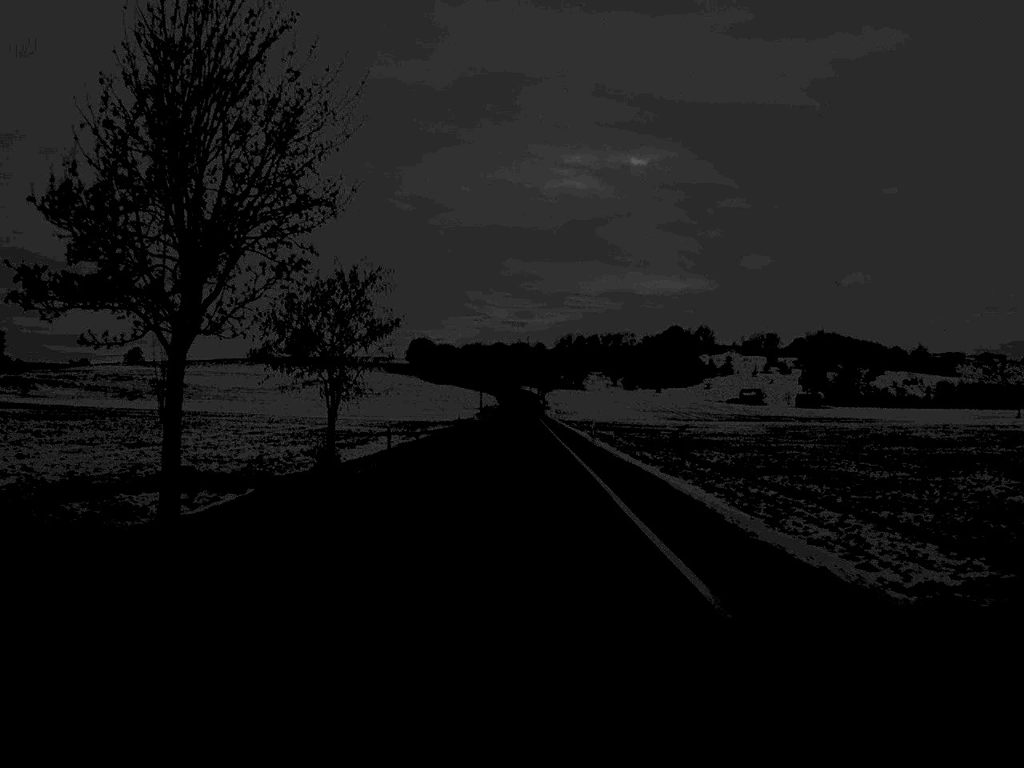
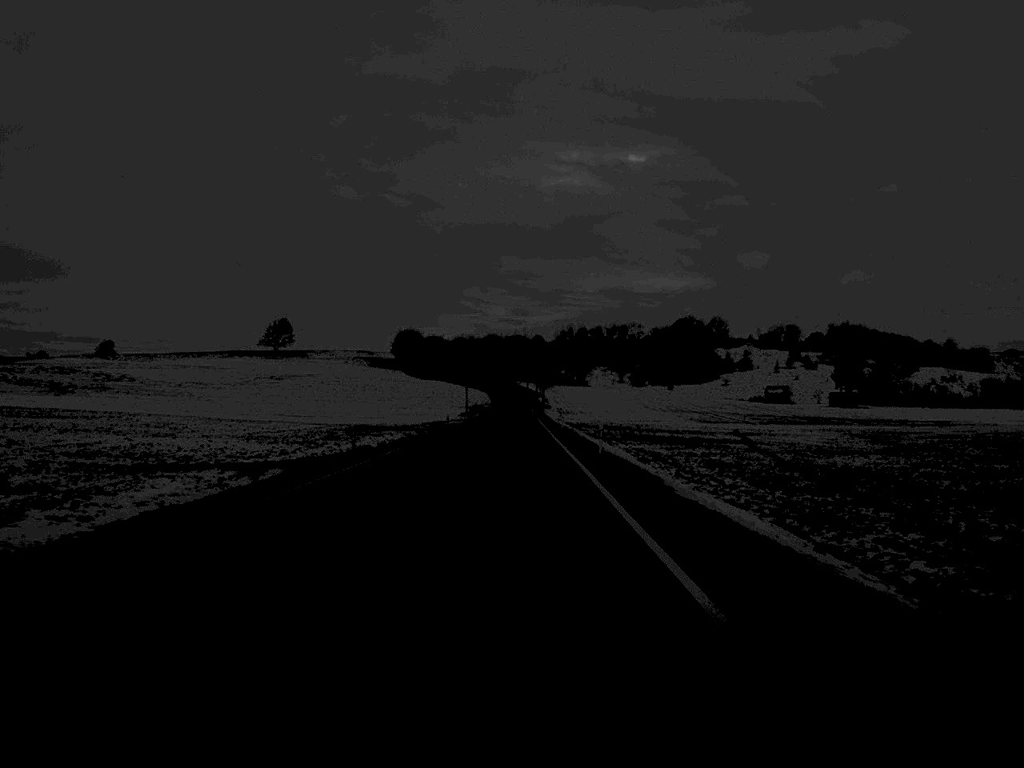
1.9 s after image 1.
(+0.2, +56.6) m; 0°
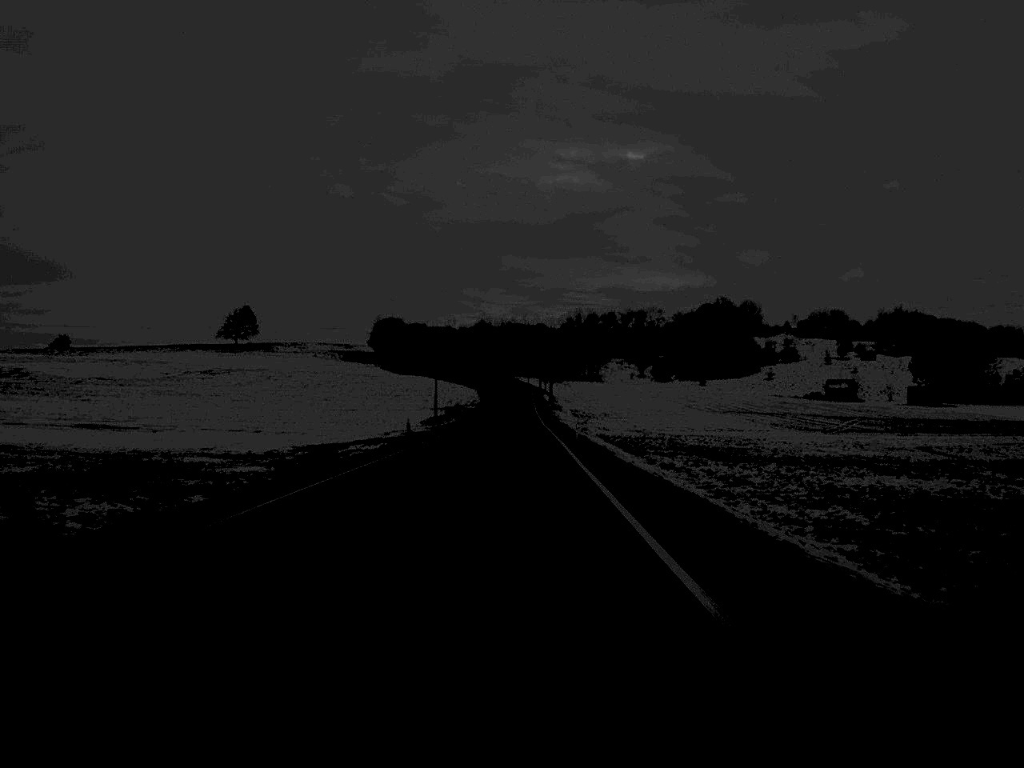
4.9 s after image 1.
(0.0, +86.2) m; 0°
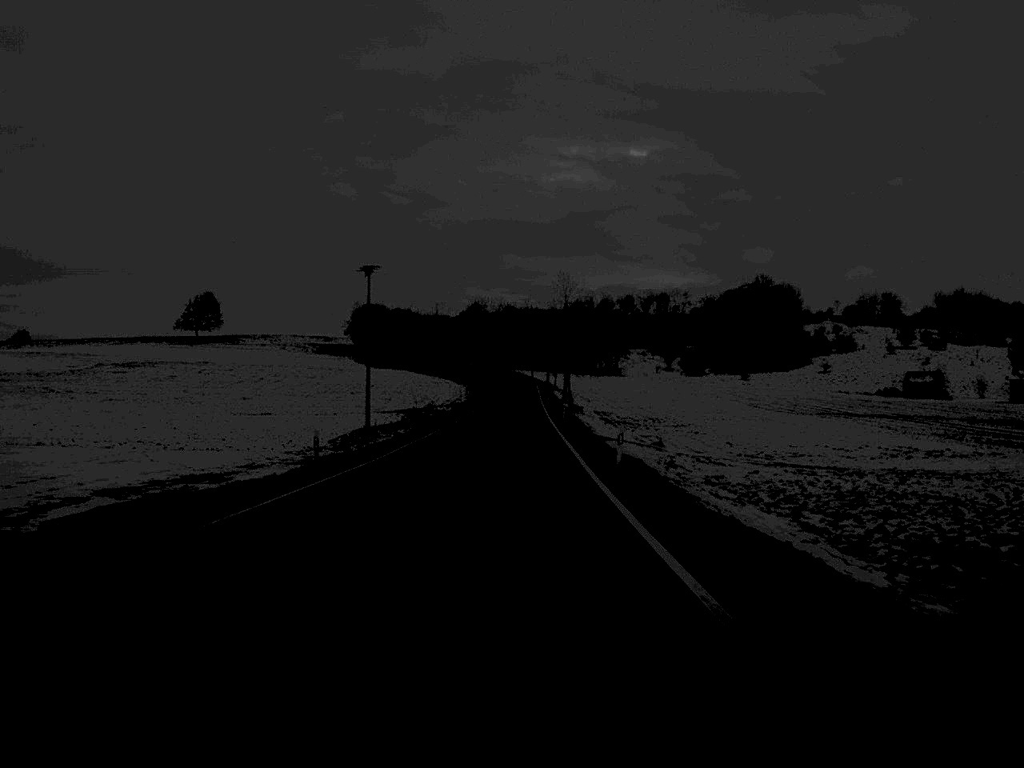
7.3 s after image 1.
(0.0, +70.4) m; 0°
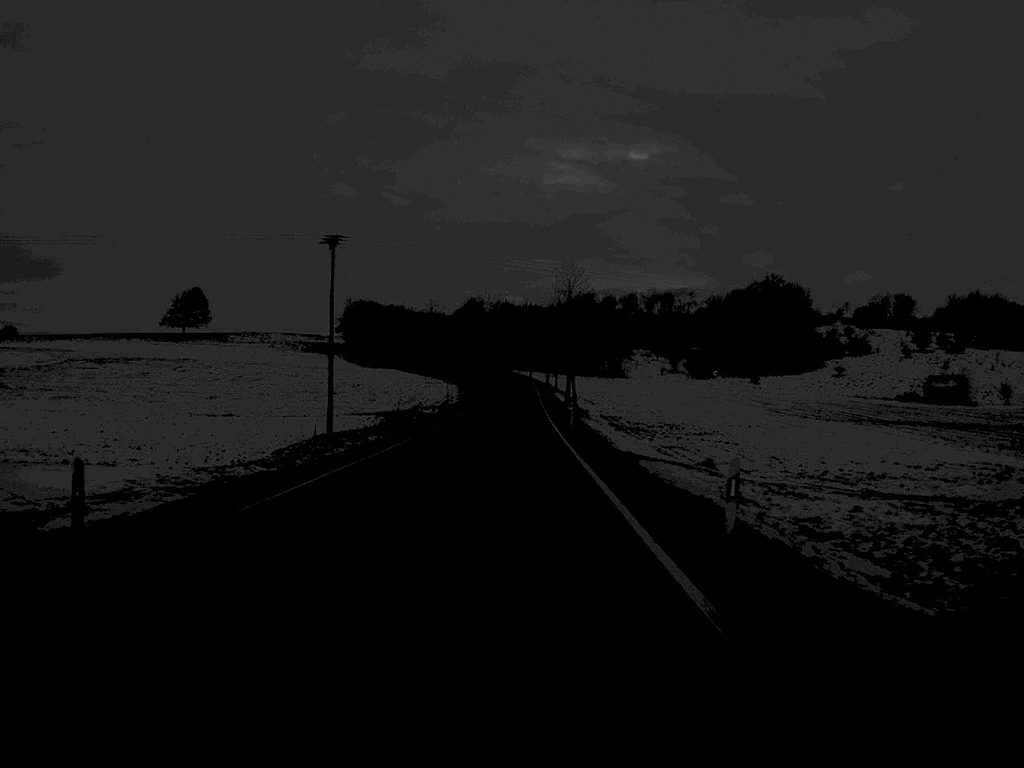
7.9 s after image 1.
(0.0, +16.5) m; 0°
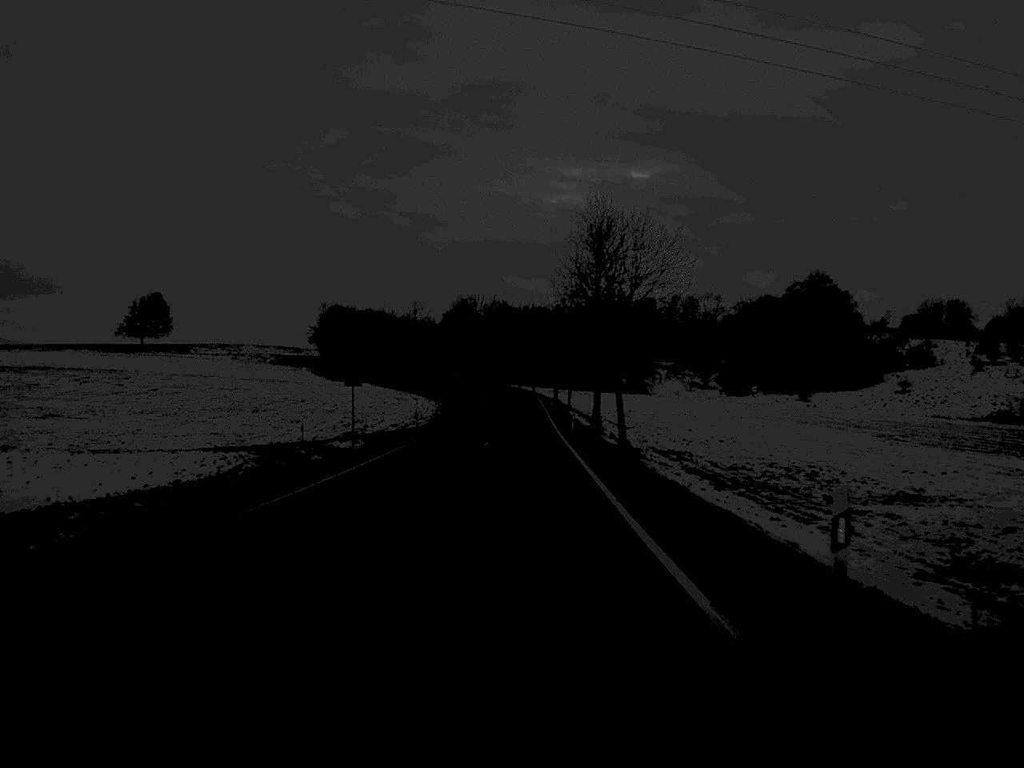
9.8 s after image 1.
(0.0, +53.1) m; 0°
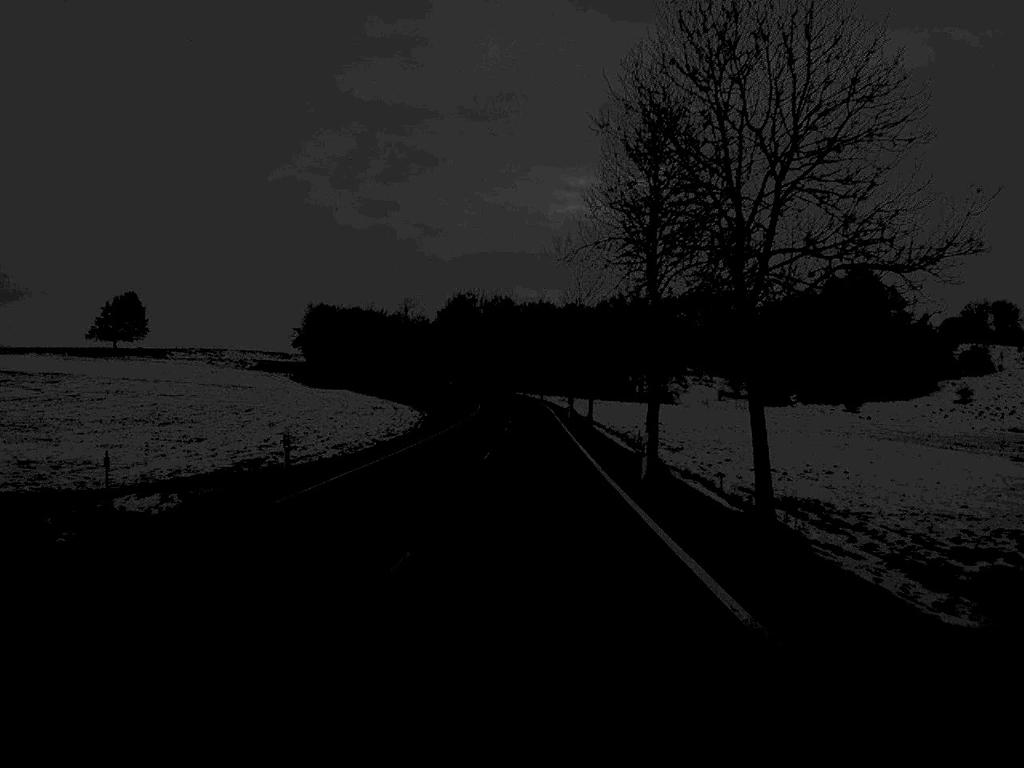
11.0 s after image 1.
(-0.1, +33.3) m; 0°
